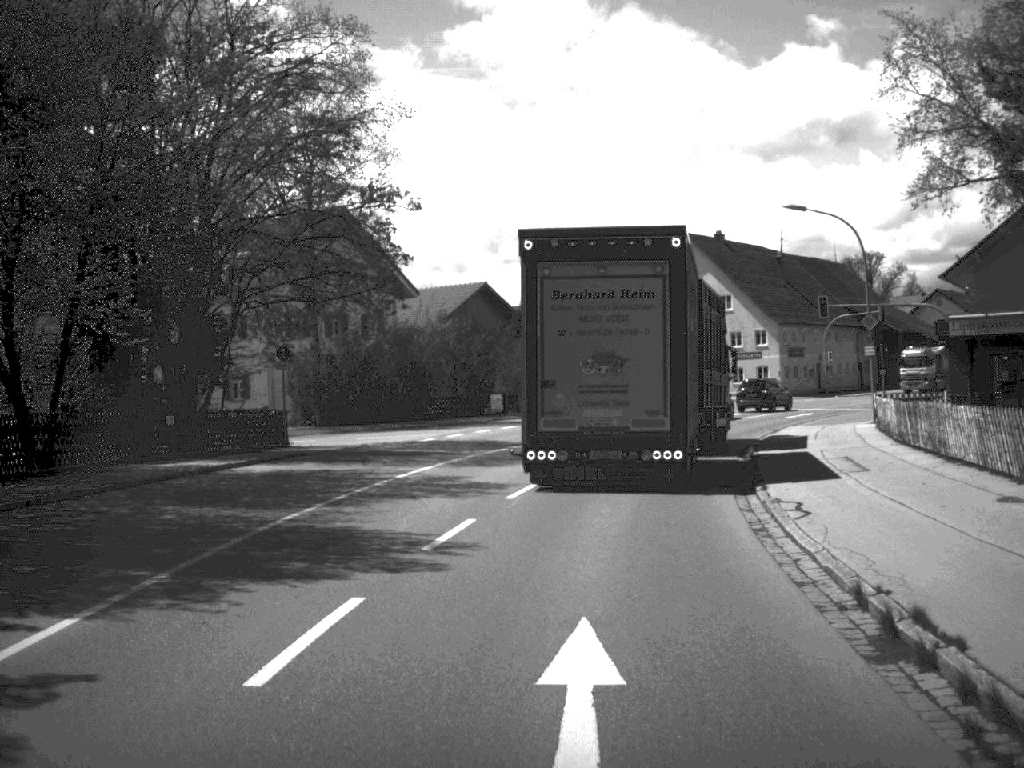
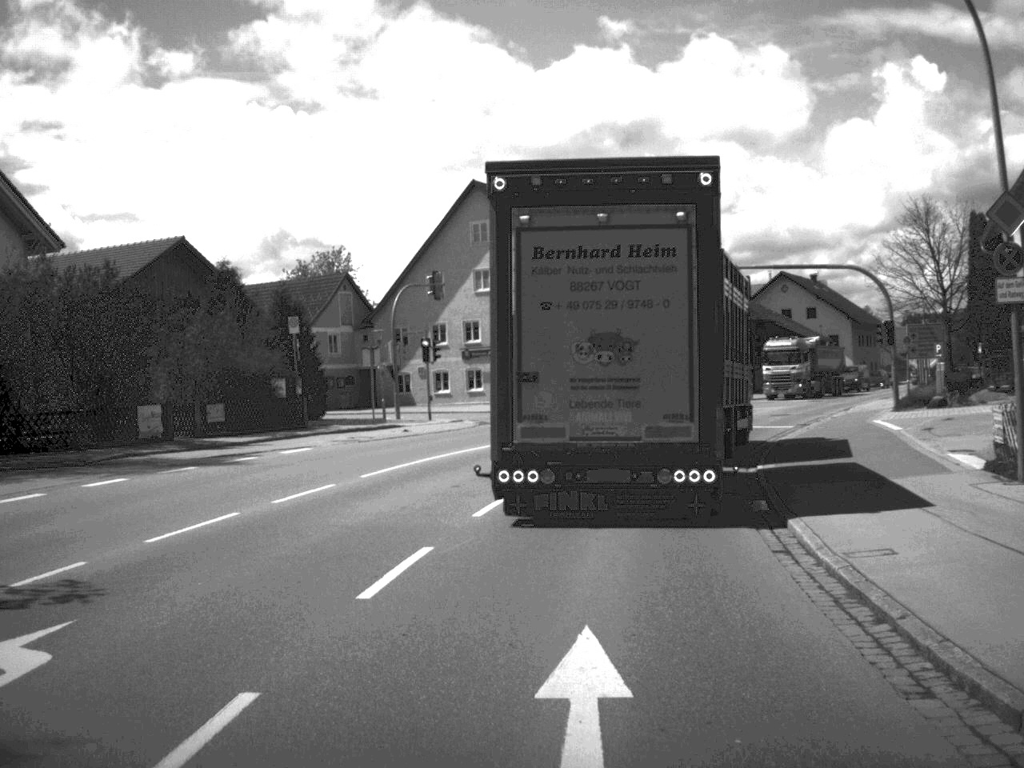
(+2.3, +26.4) m; +10°
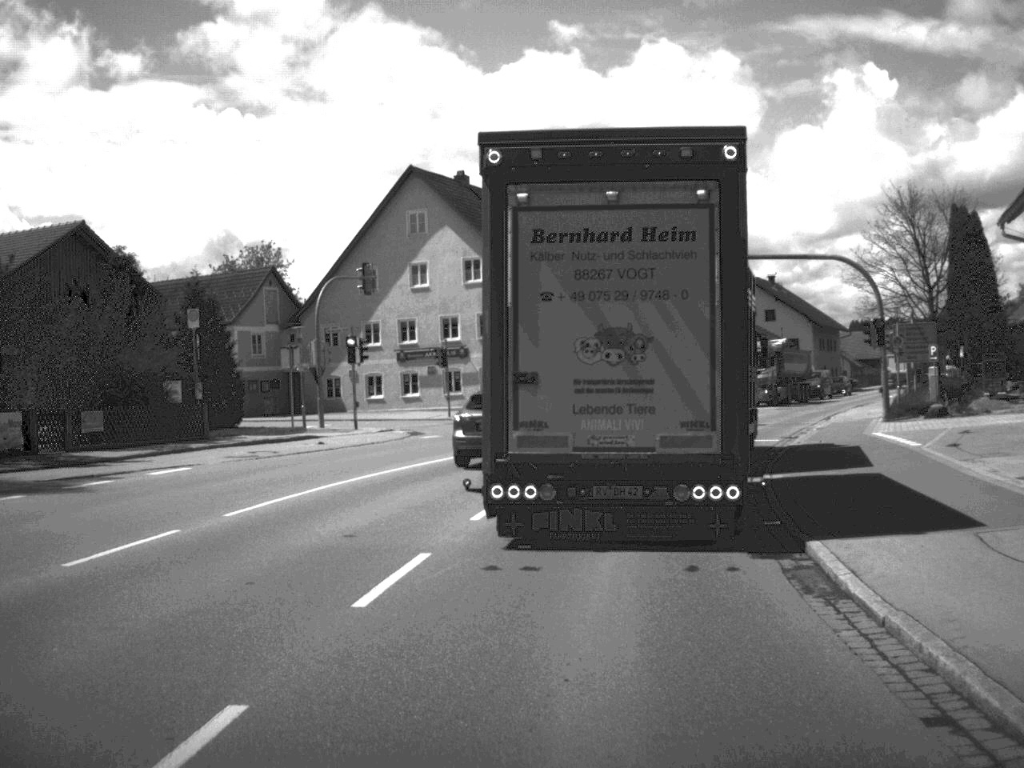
(+0.1, +6.1) m; +2°
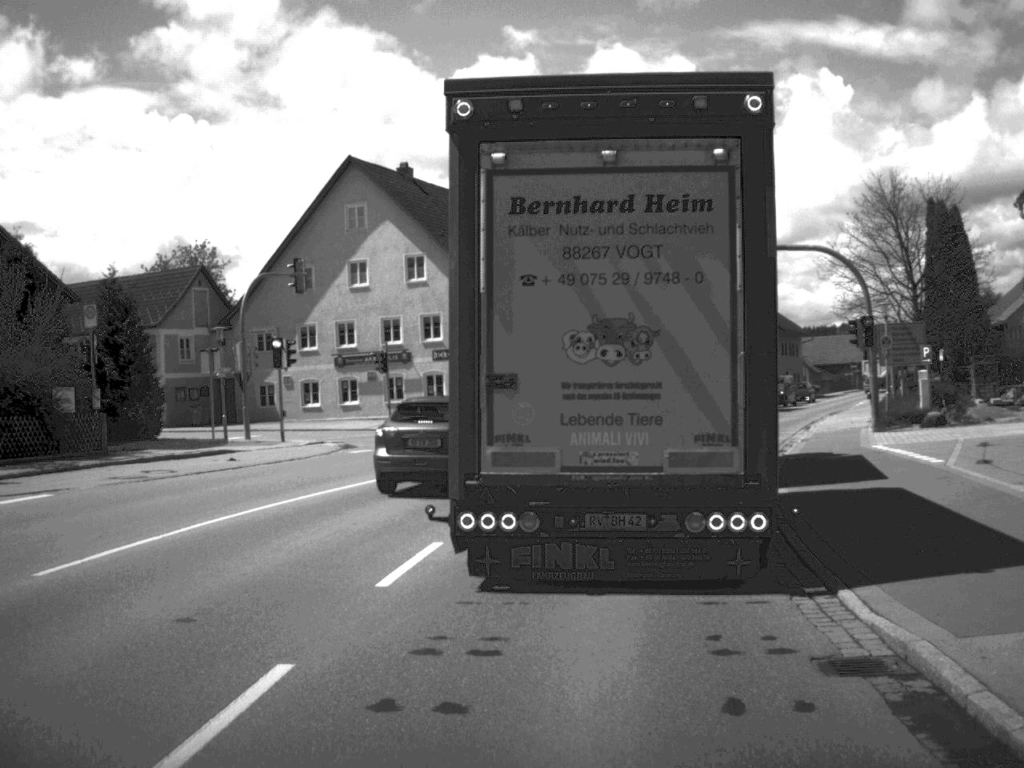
(+0.1, +4.7) m; +2°
